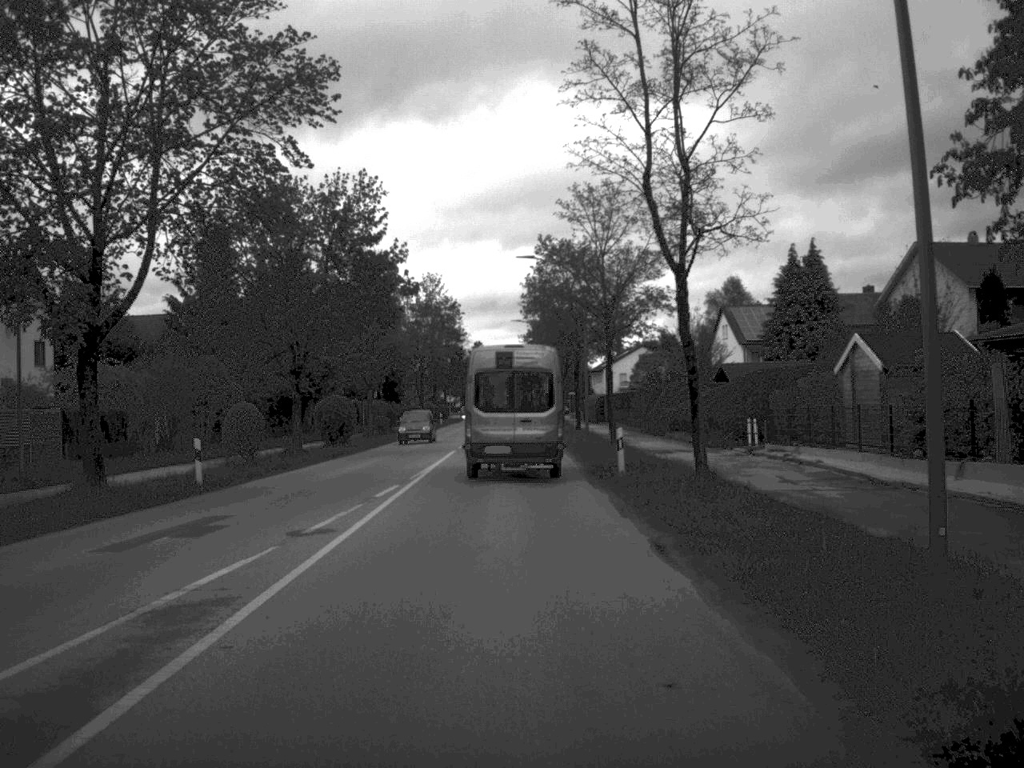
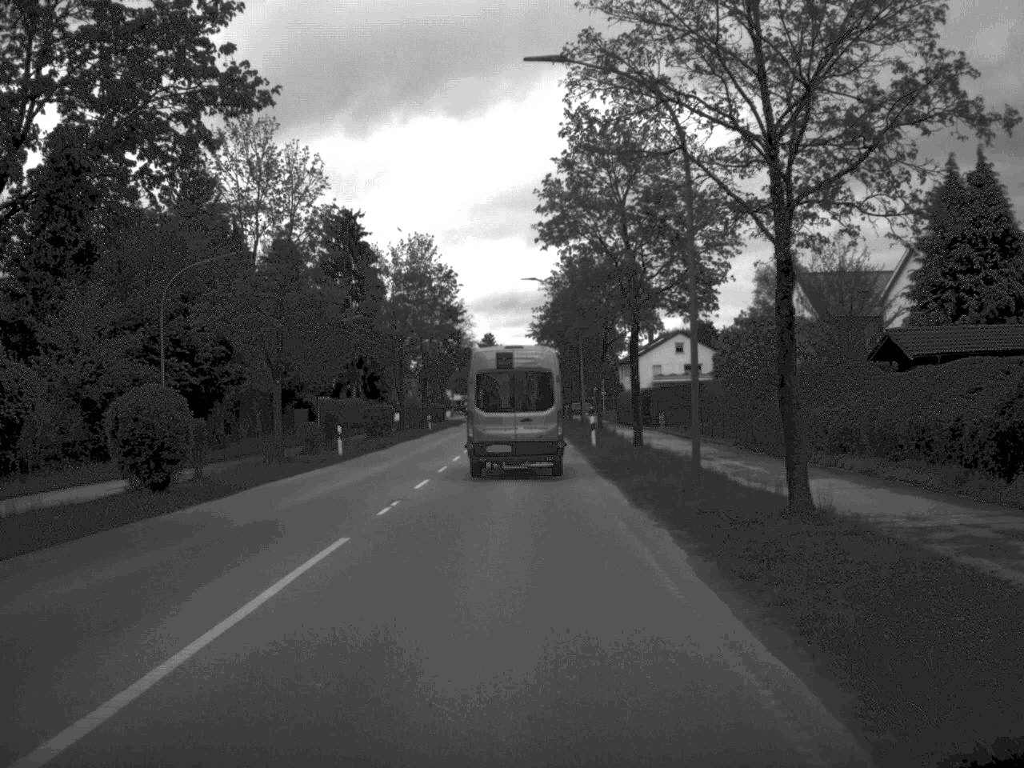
(-0.2, +28.5) m; -1°
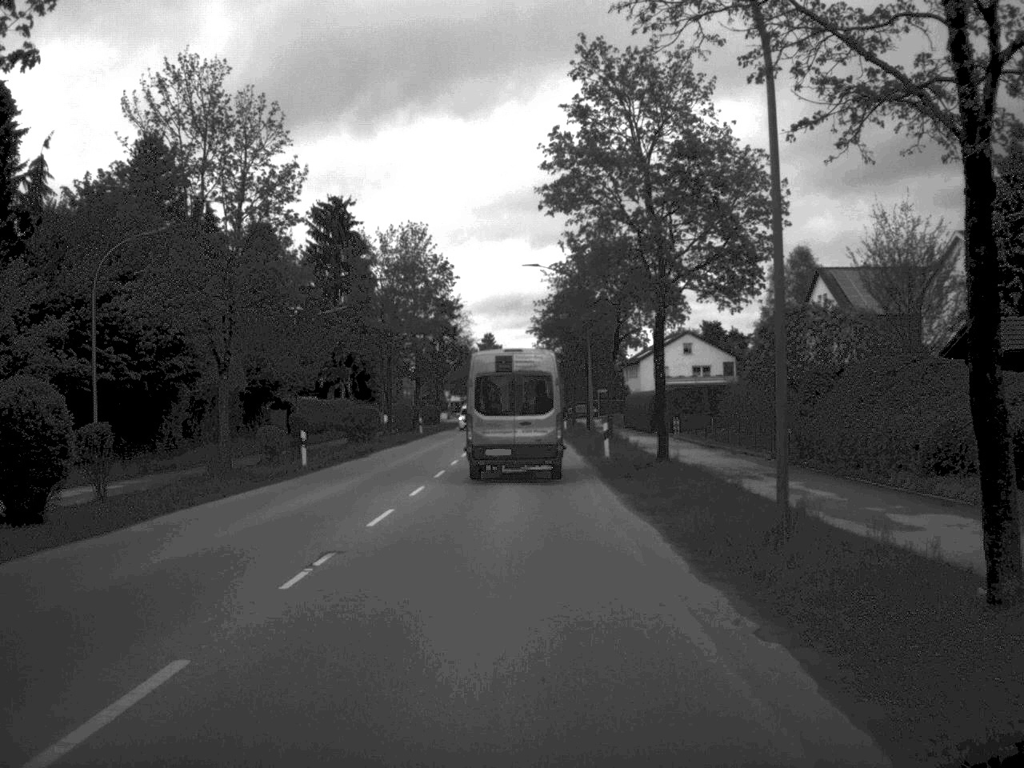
(0.0, +7.0) m; 0°
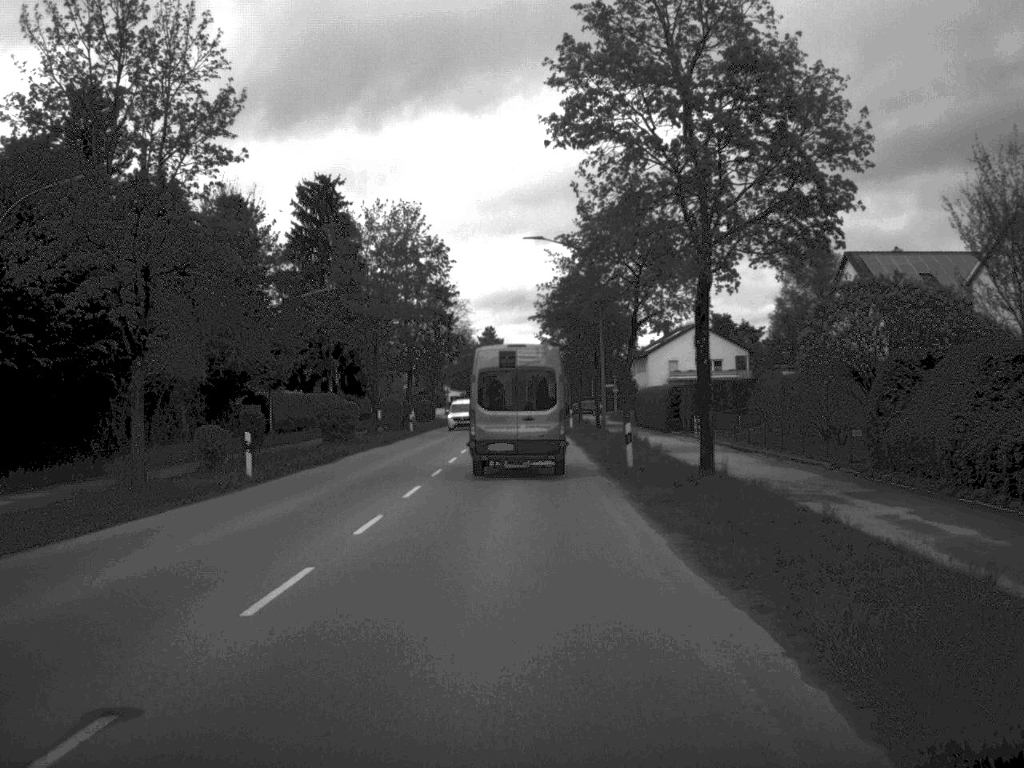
(0.0, +7.5) m; 0°
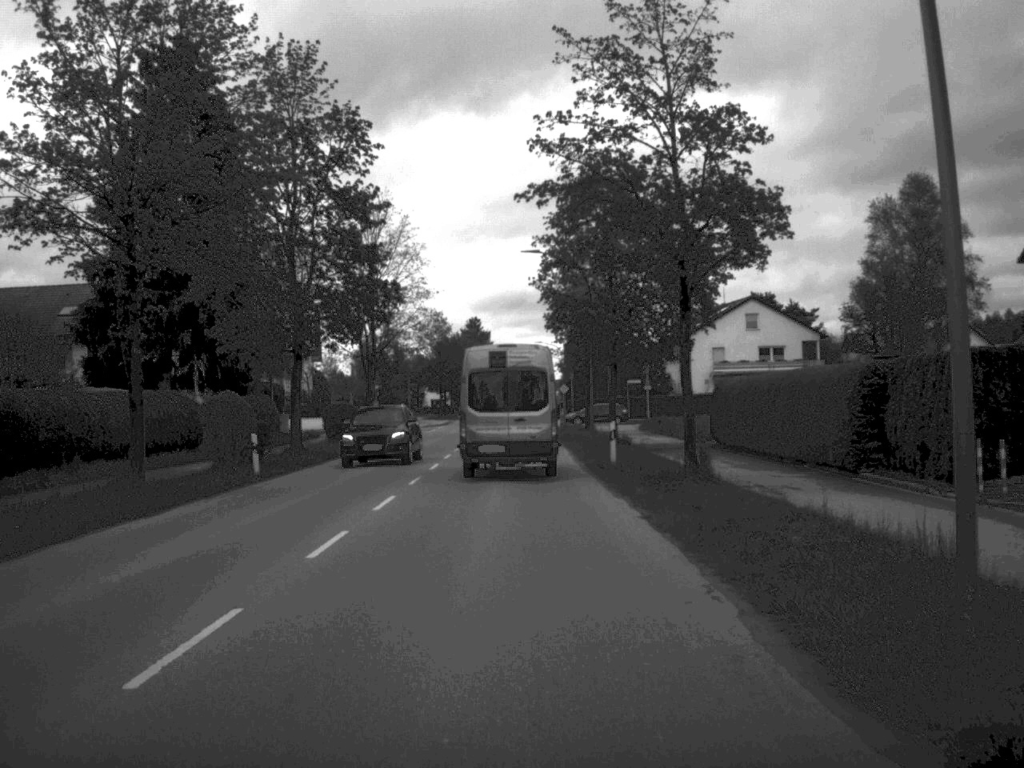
(0.0, +38.3) m; 0°
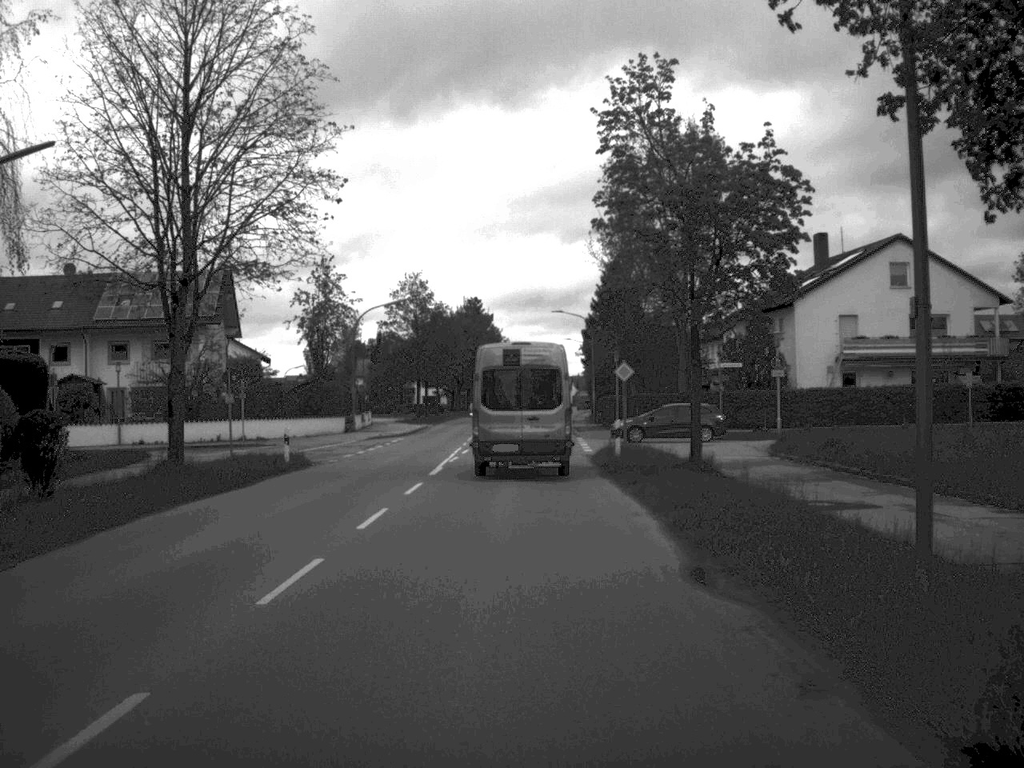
(-0.5, +38.9) m; -1°
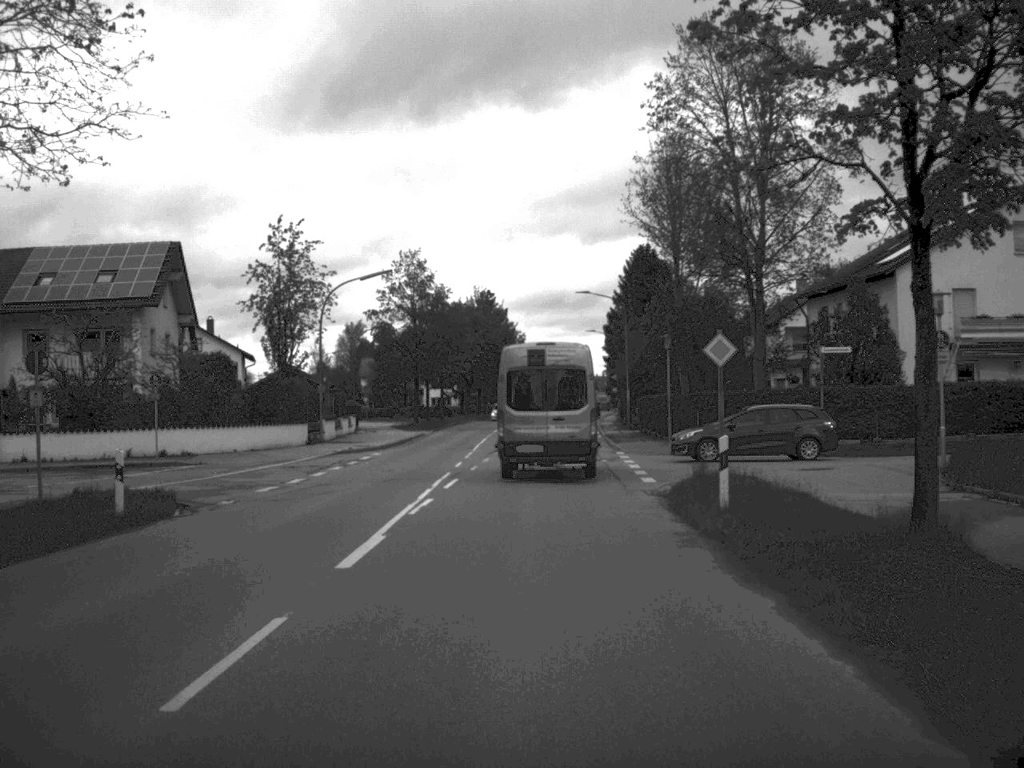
(-0.2, +15.3) m; -1°
